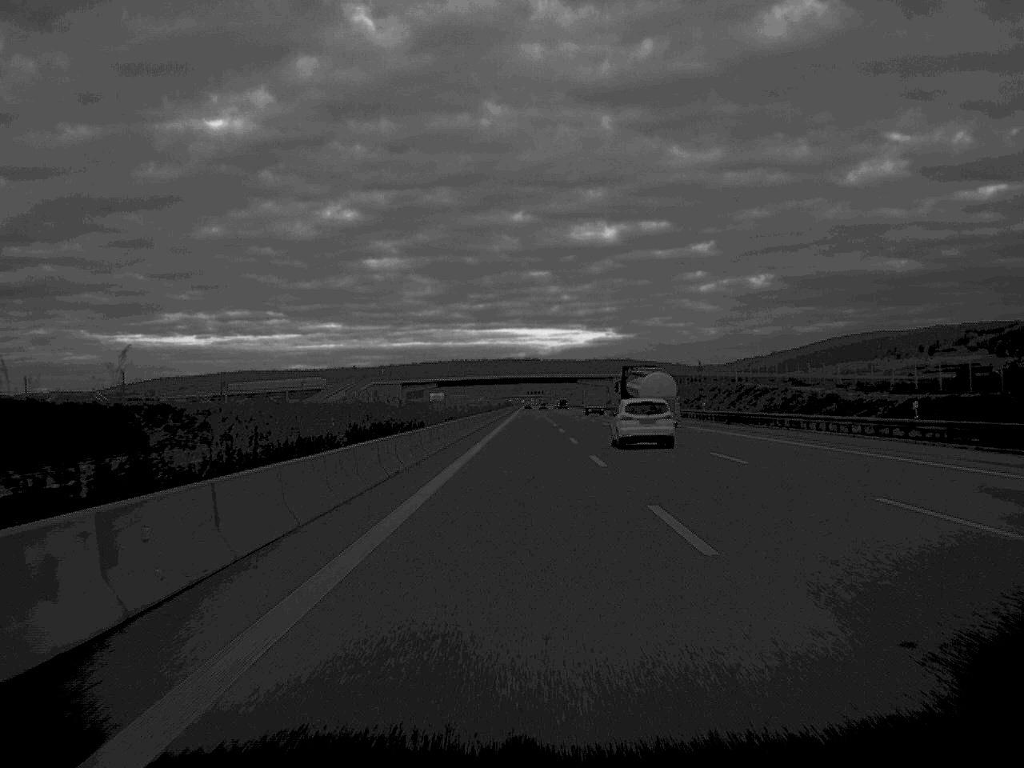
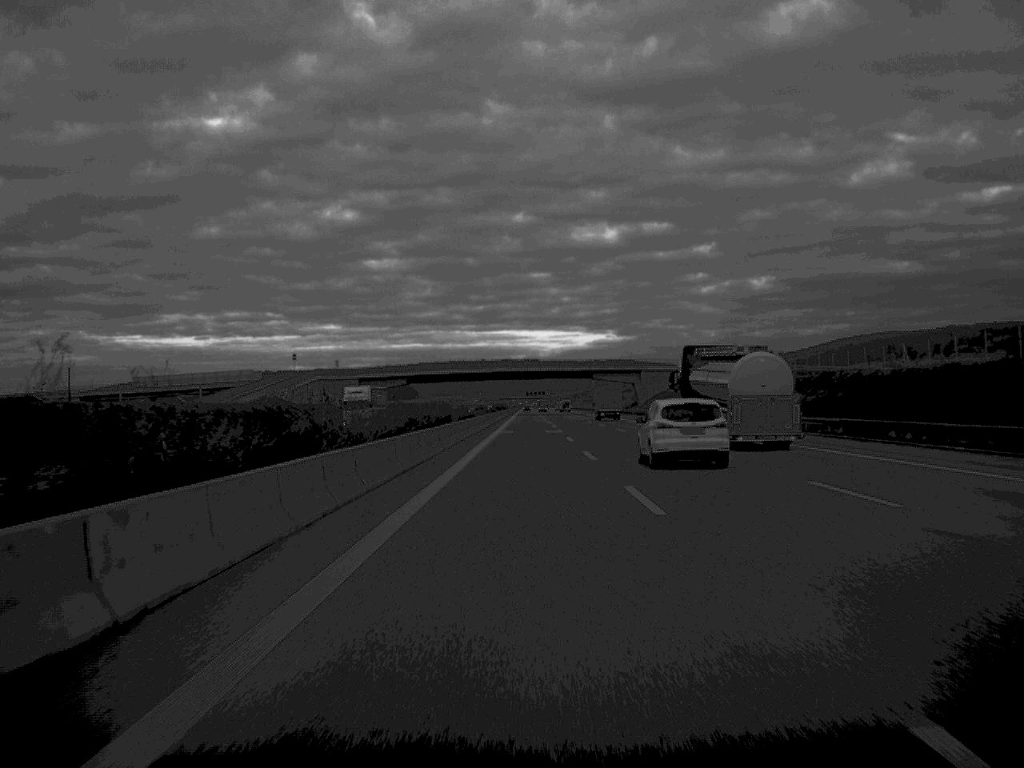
(0.0, +66.5) m; 0°
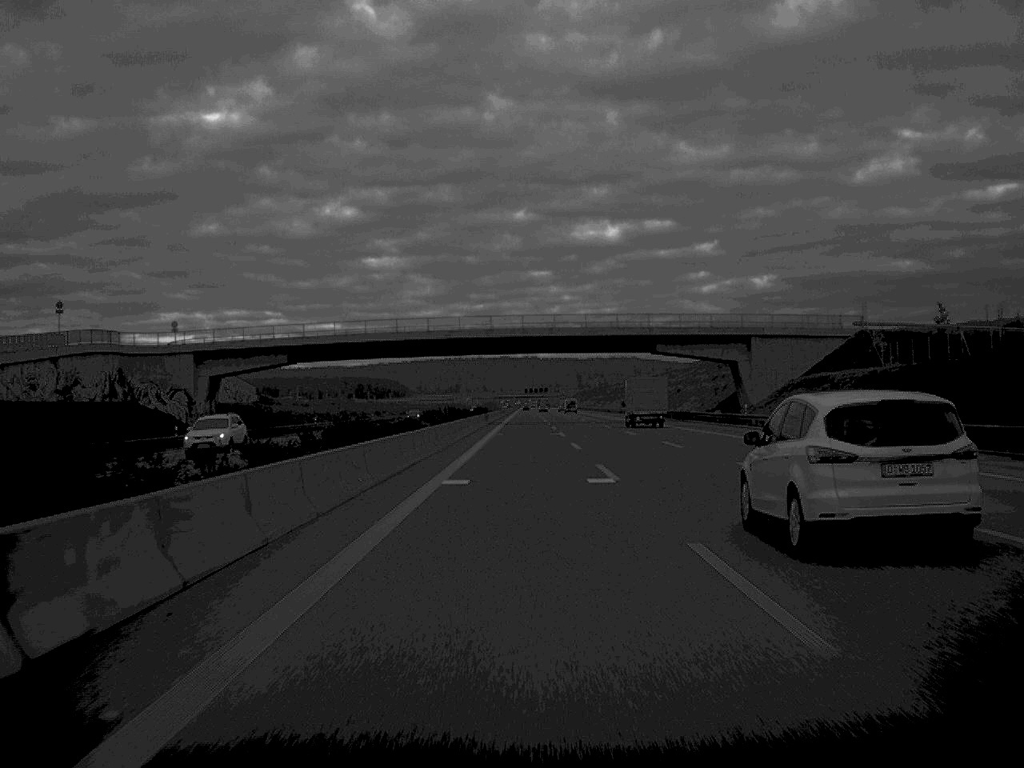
(0.0, +99.8) m; 0°
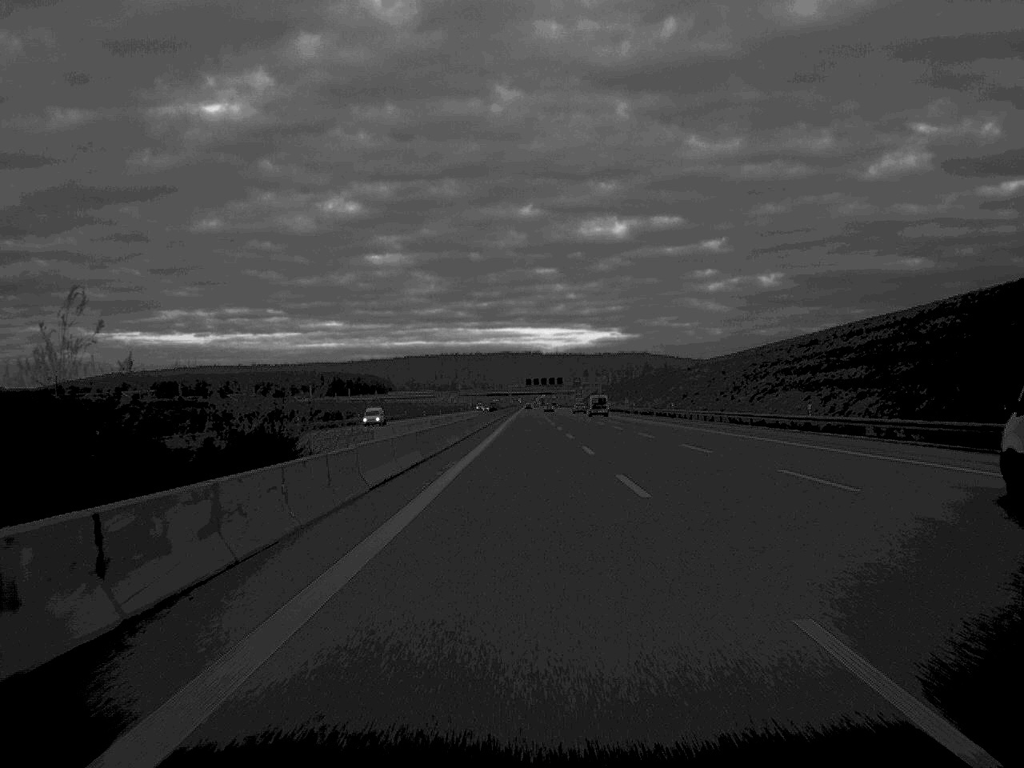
(-0.2, +166.3) m; 0°
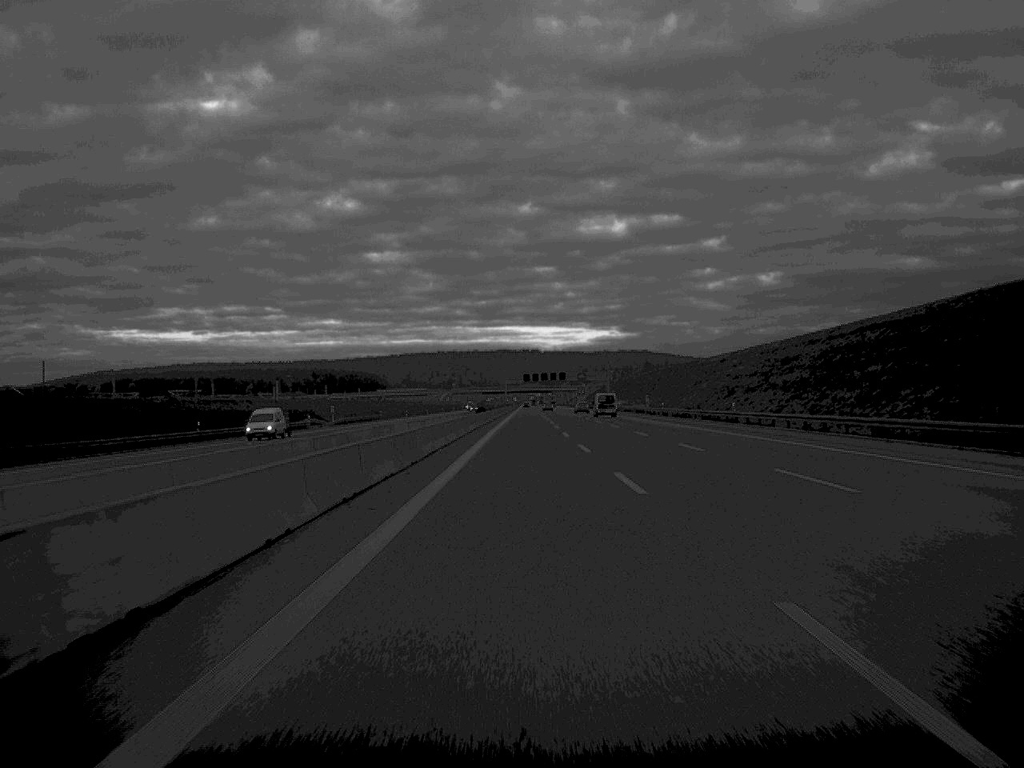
(0.0, +34.8) m; 0°
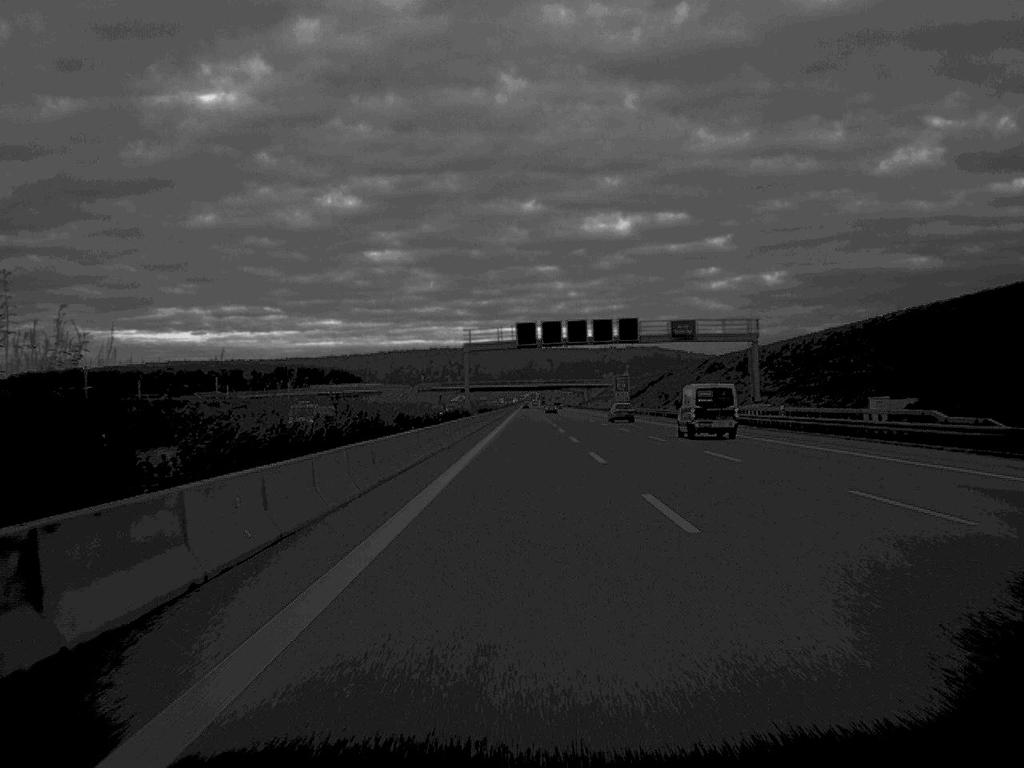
(-0.2, +166.3) m; 0°
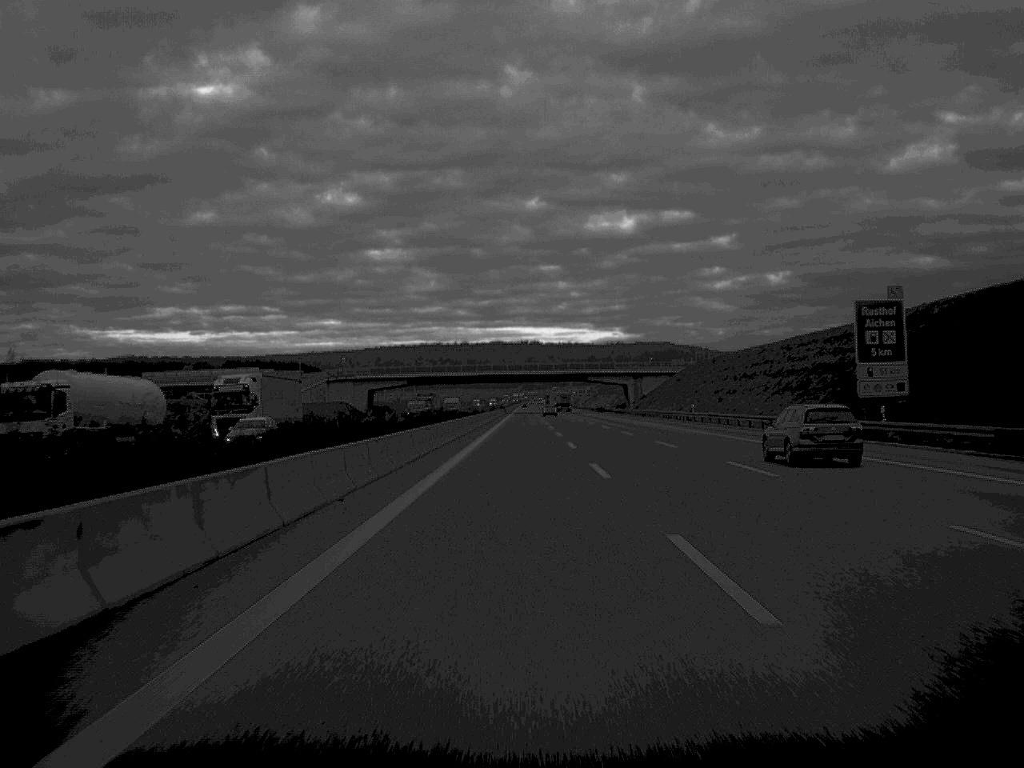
(+0.1, +166.3) m; 0°
